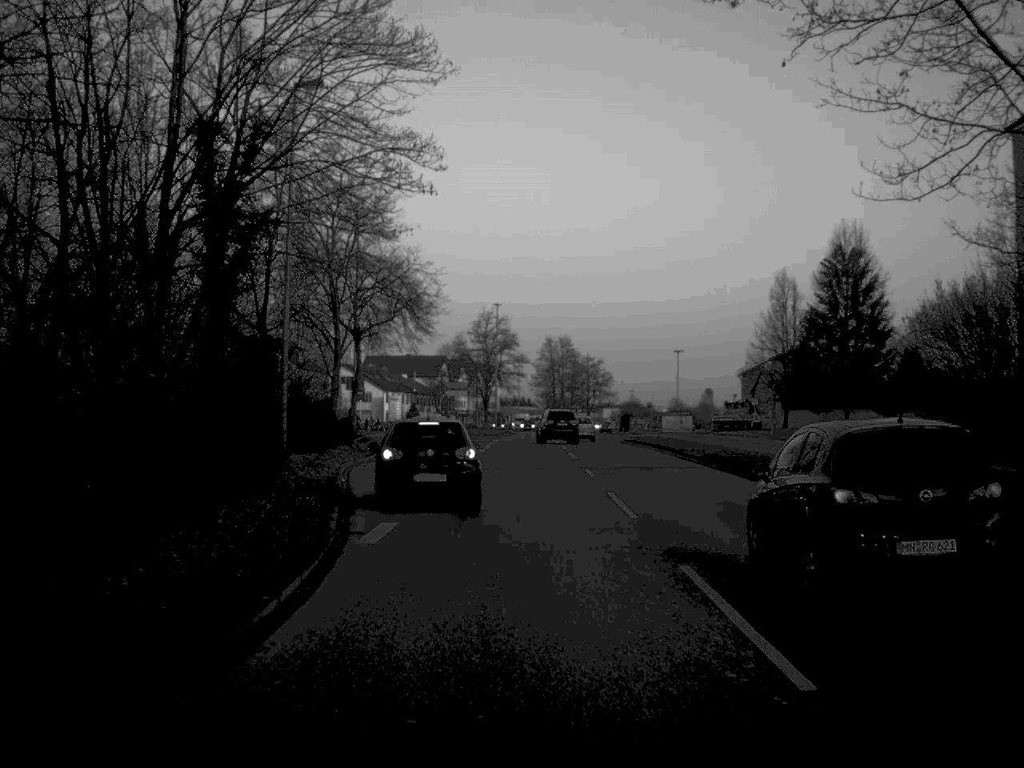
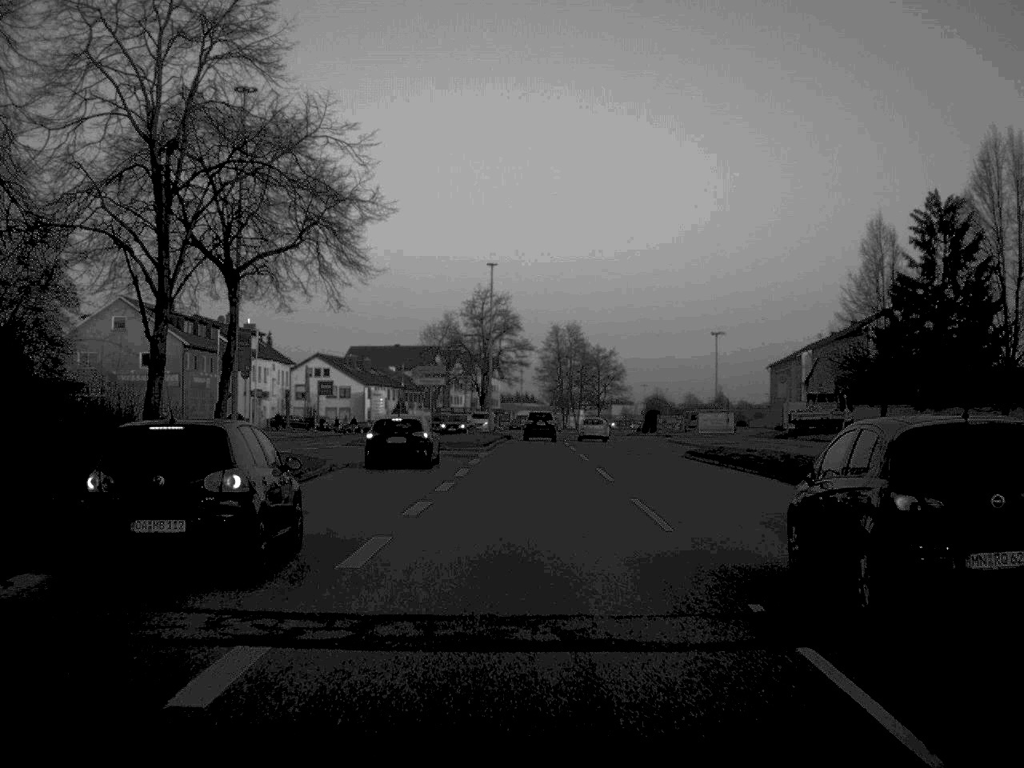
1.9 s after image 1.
(-0.1, +26.9) m; 0°
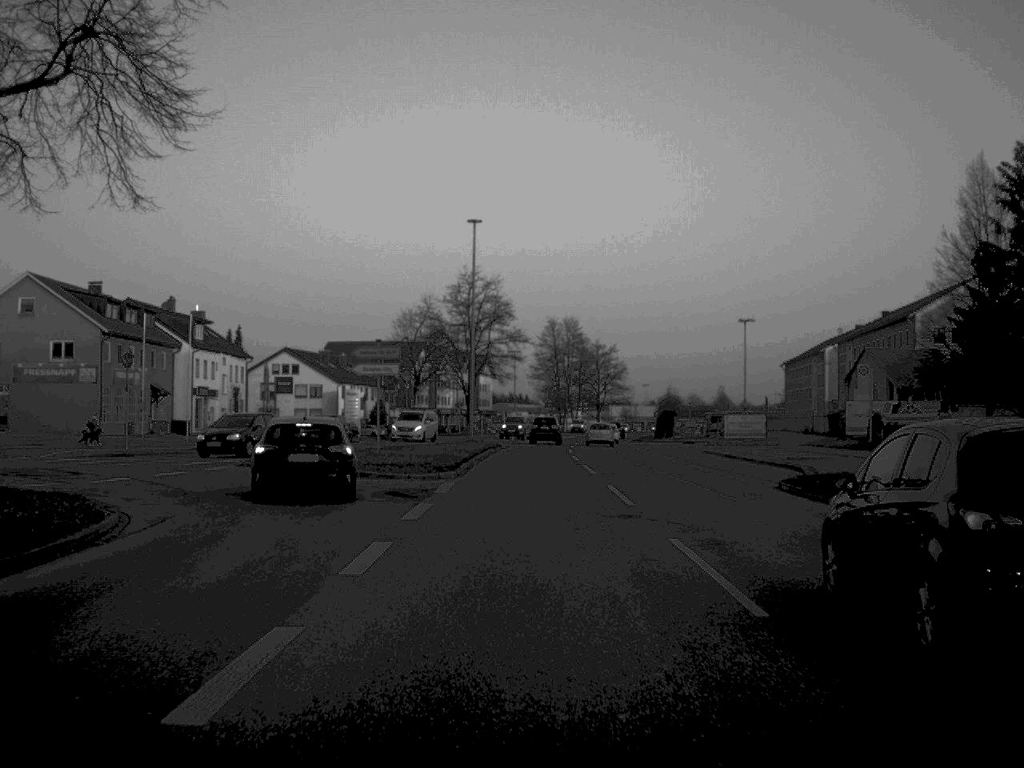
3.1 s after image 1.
(0.0, +18.4) m; 0°
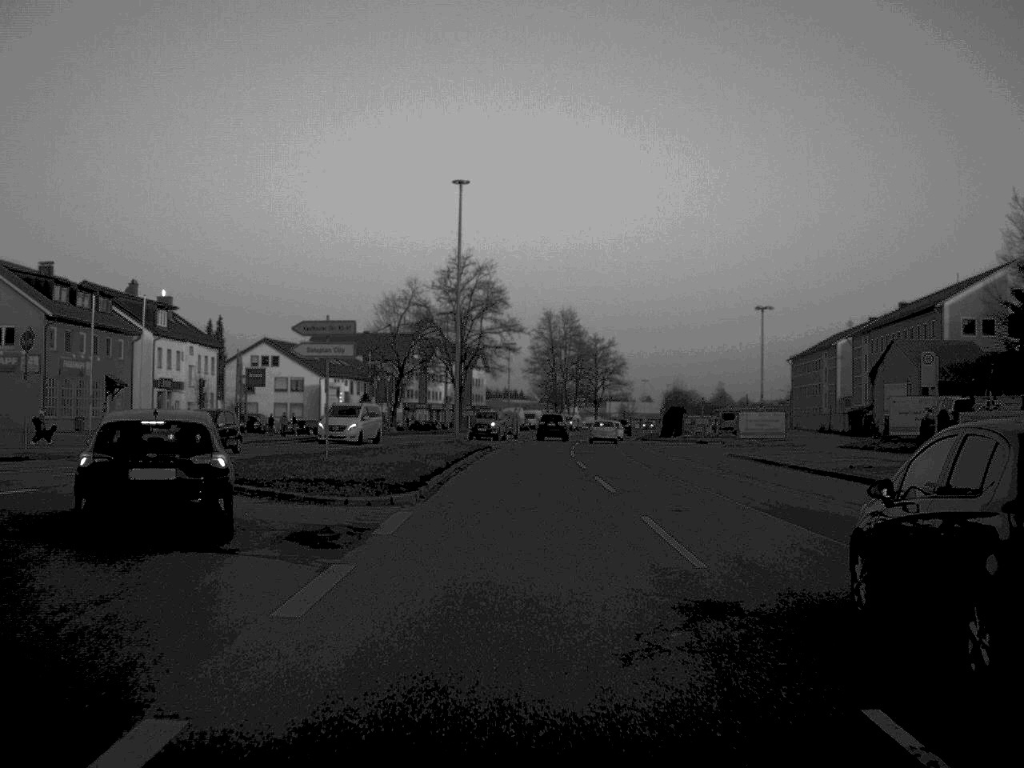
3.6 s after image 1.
(0.0, +9.2) m; 0°
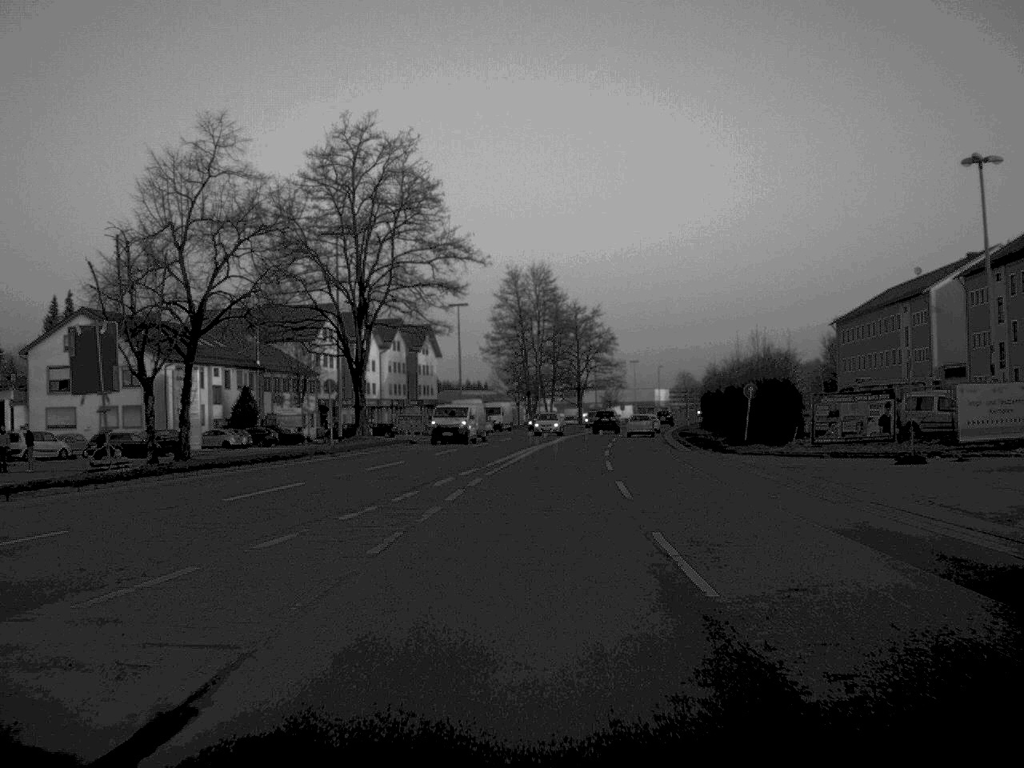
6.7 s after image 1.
(+0.4, +49.9) m; +2°
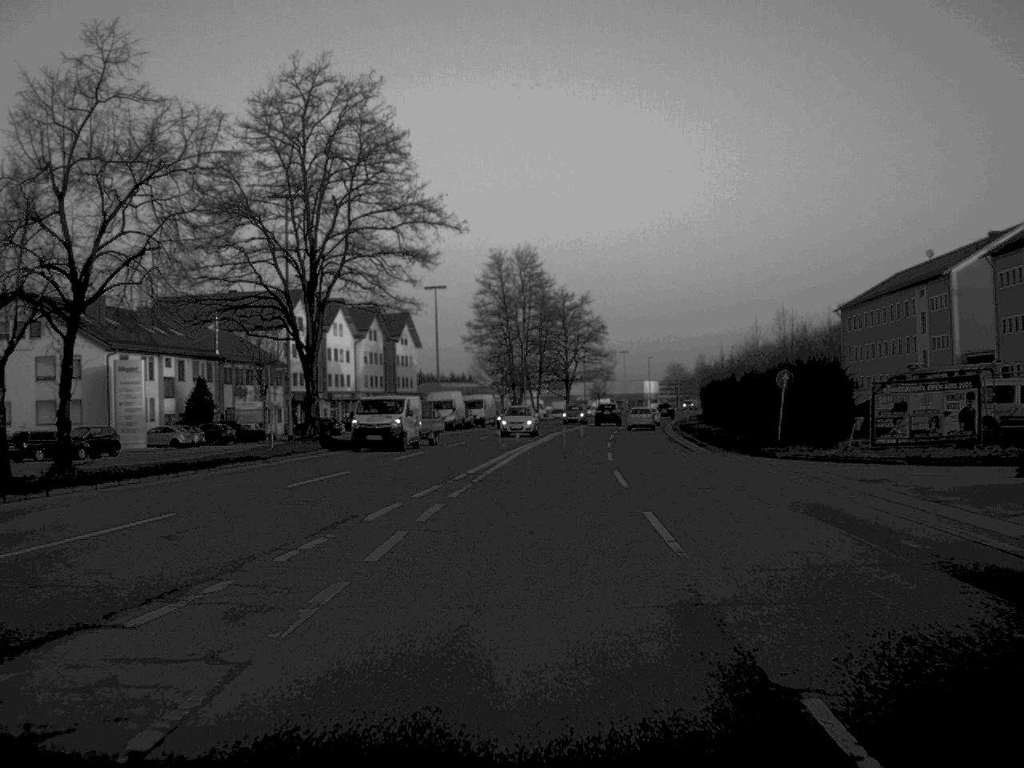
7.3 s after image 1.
(+0.1, +9.6) m; +1°
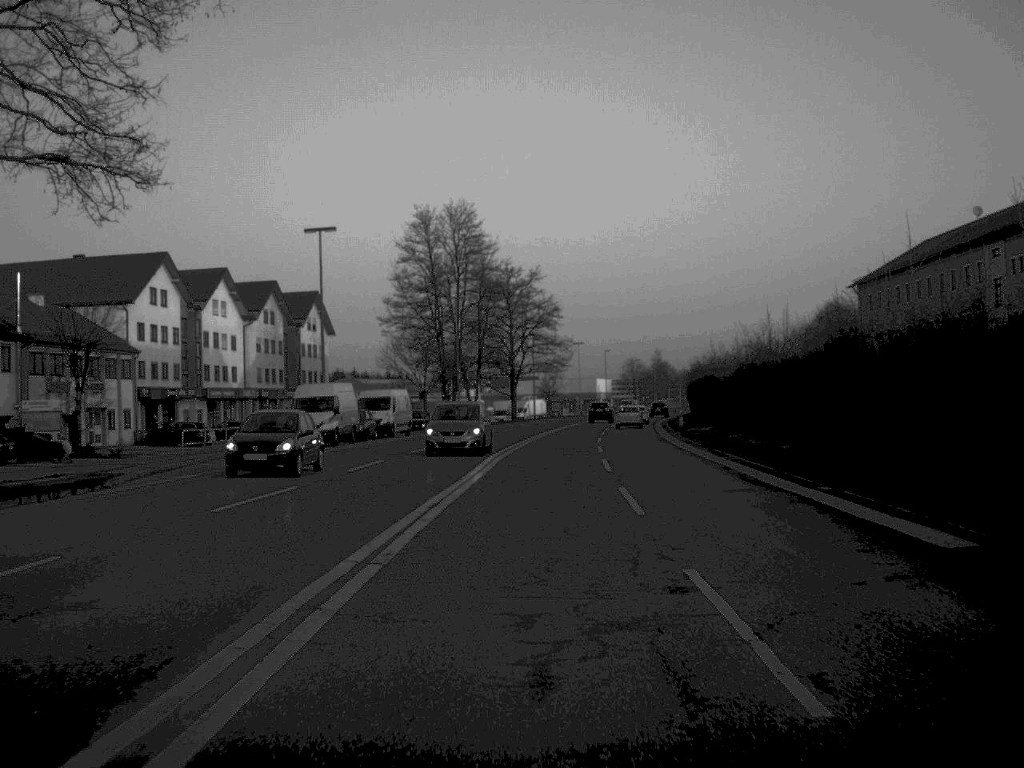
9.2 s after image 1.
(+0.6, +30.6) m; +3°
